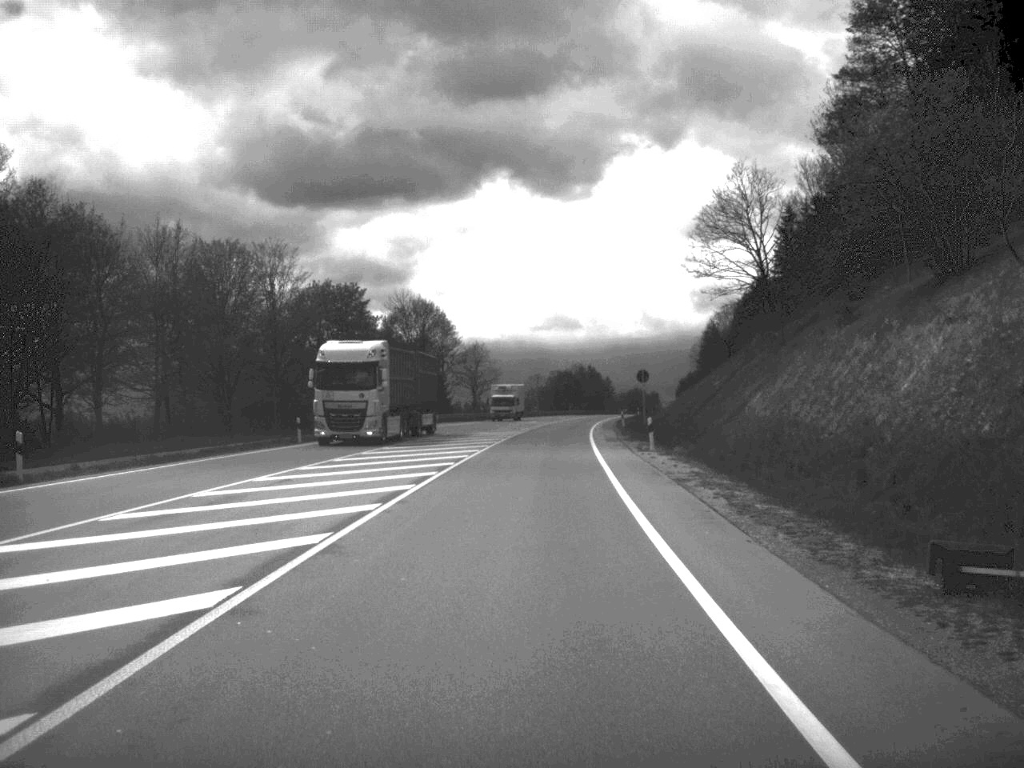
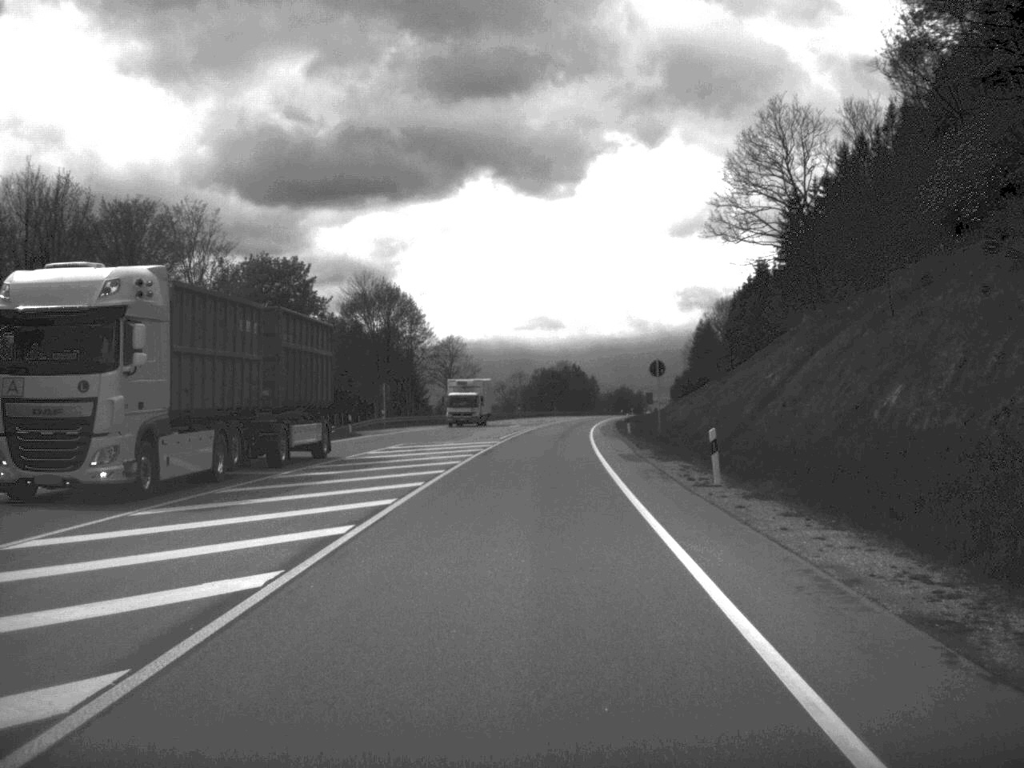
(+0.1, +16.7) m; +1°
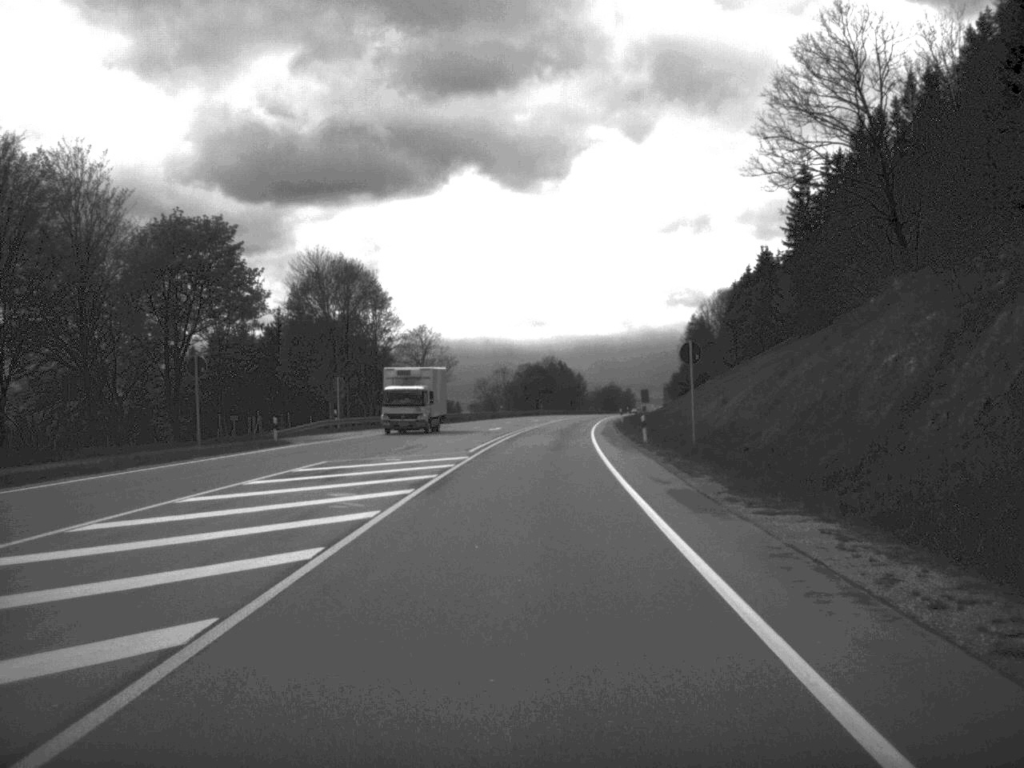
(+0.1, +16.0) m; +1°
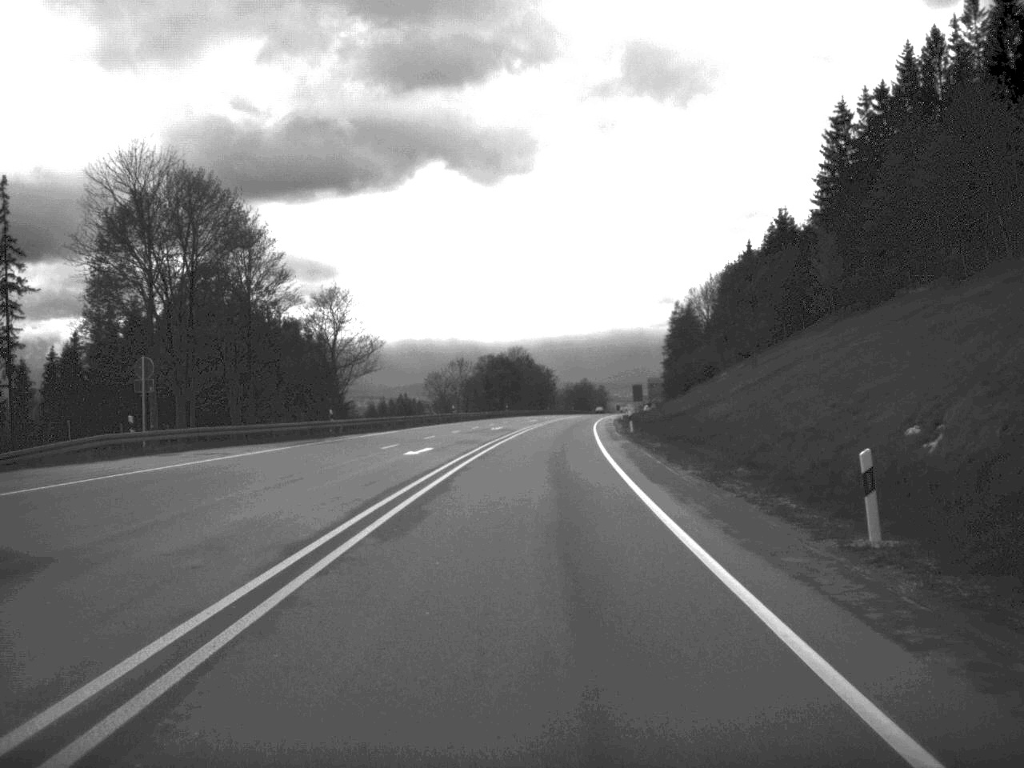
(+0.4, +34.9) m; +1°
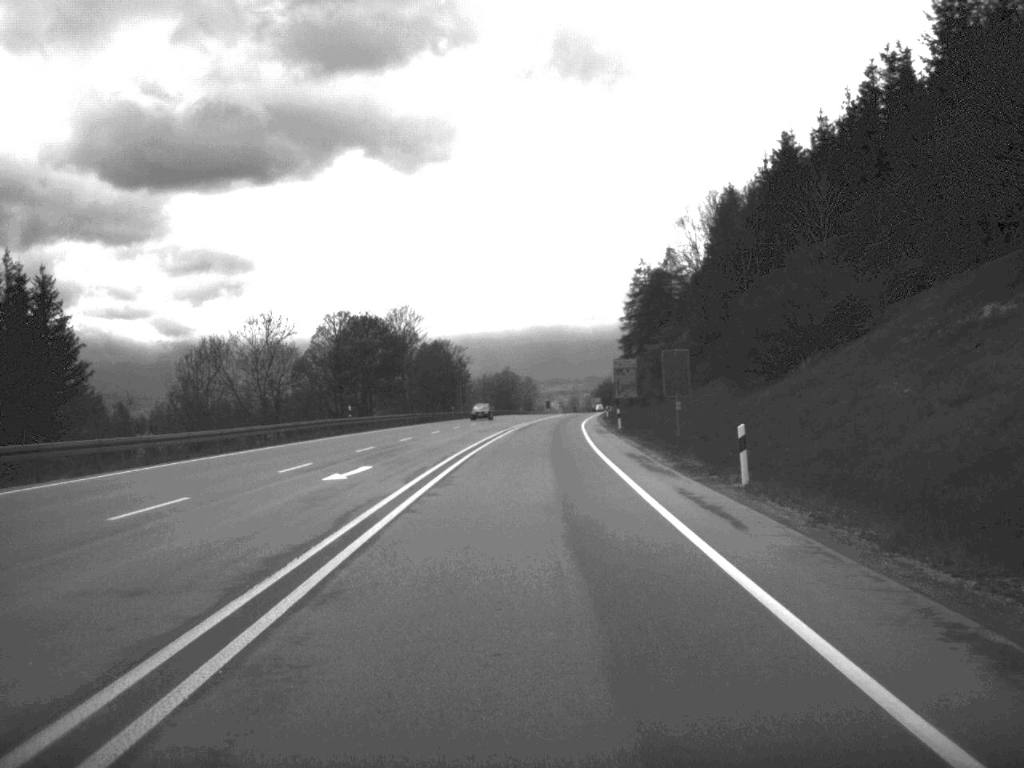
(+2.5, +82.9) m; +3°
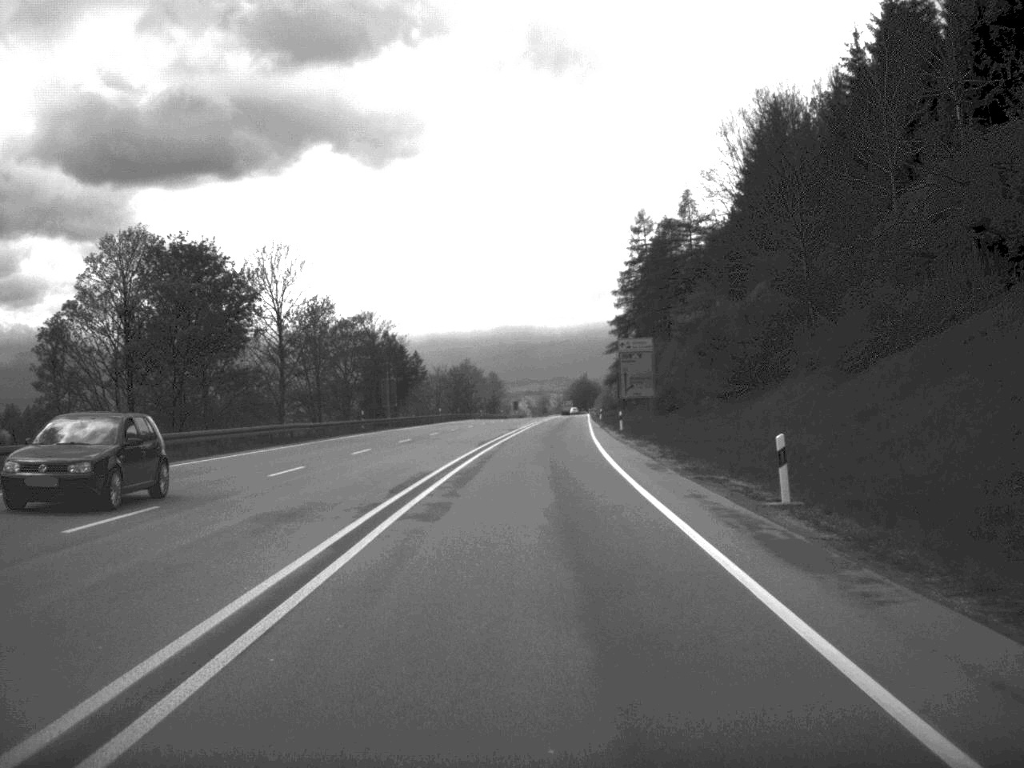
(+0.5, +47.2) m; +1°
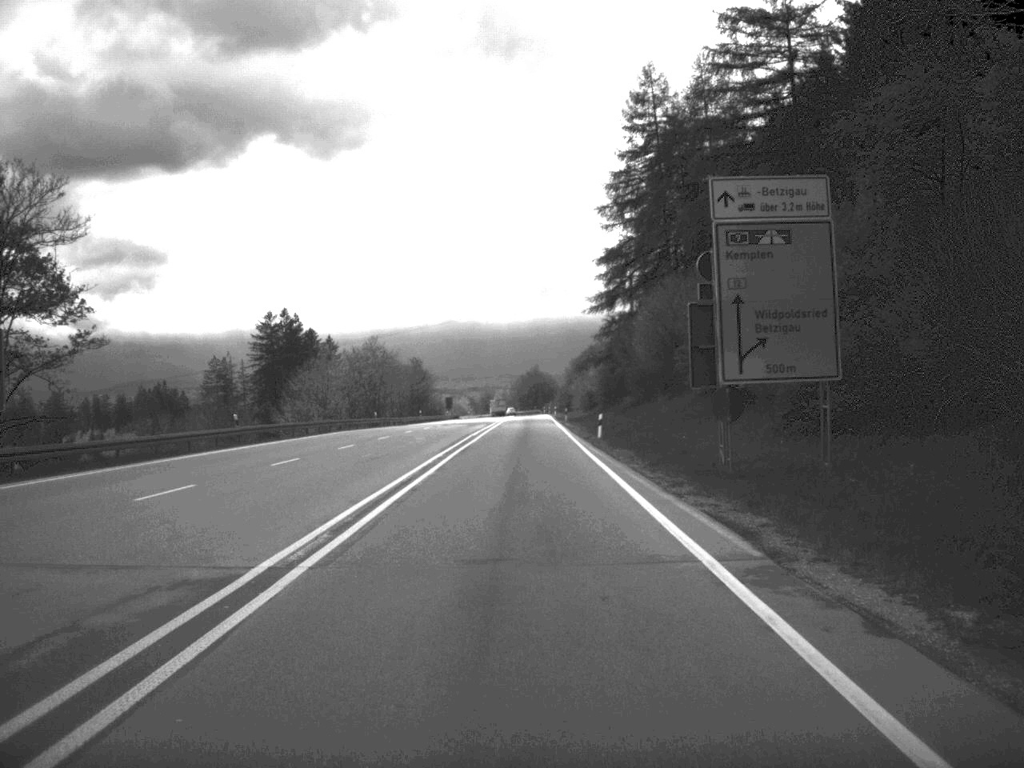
(+1.5, +64.9) m; +2°
